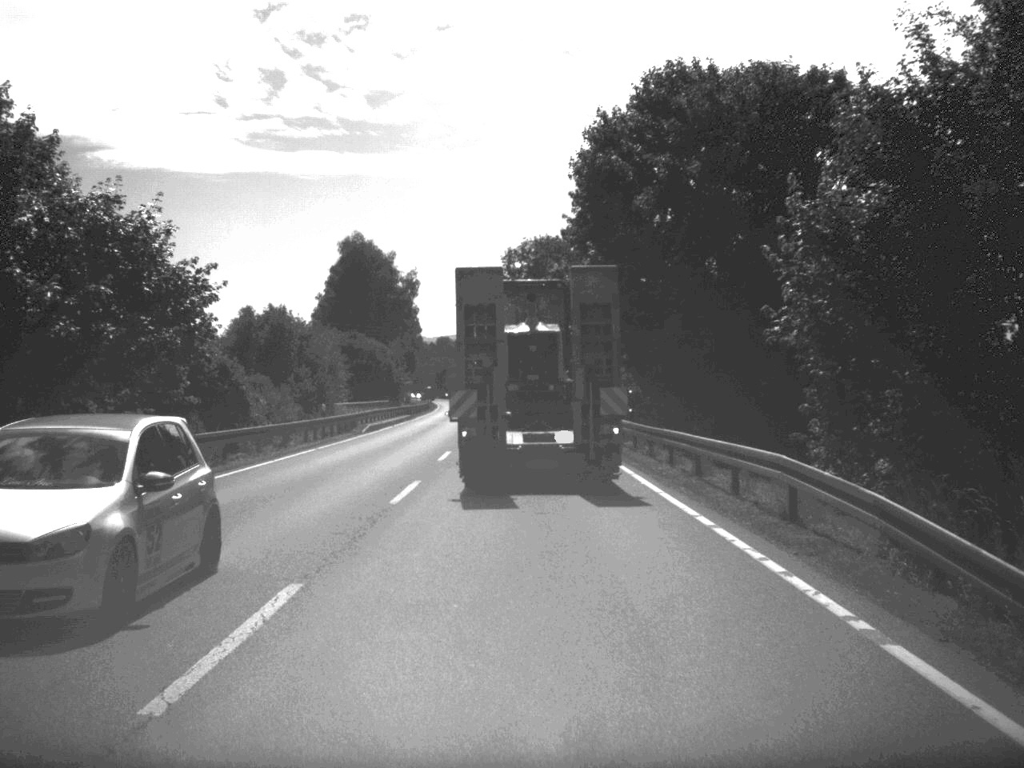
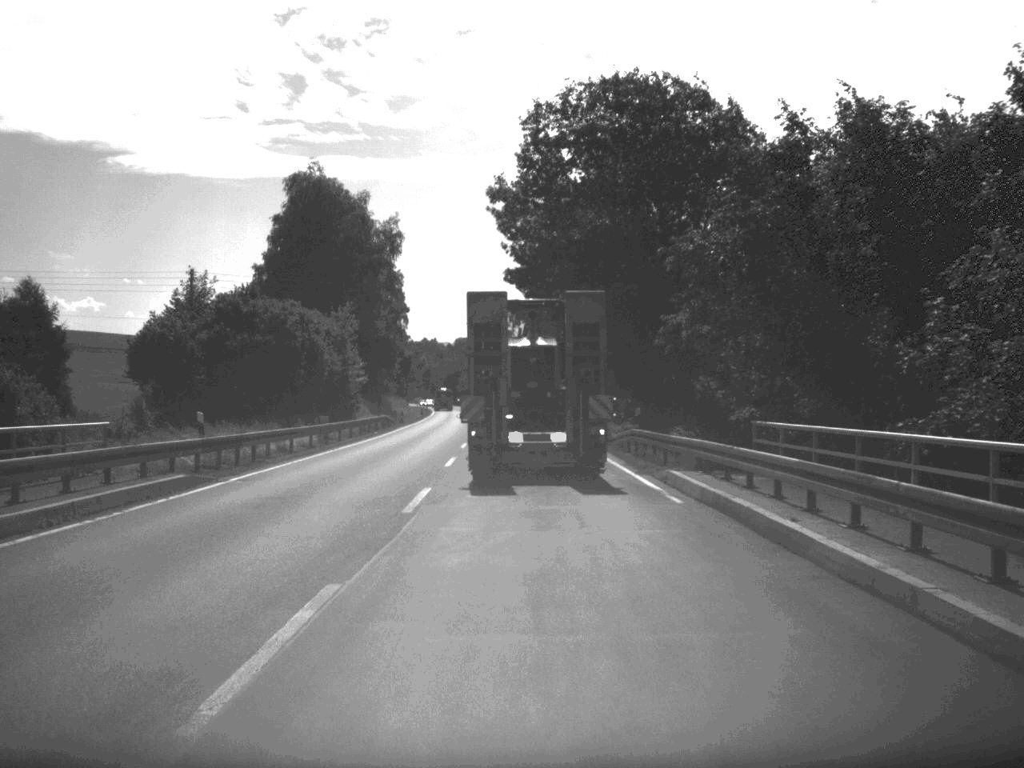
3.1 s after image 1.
(-0.9, +59.2) m; -1°
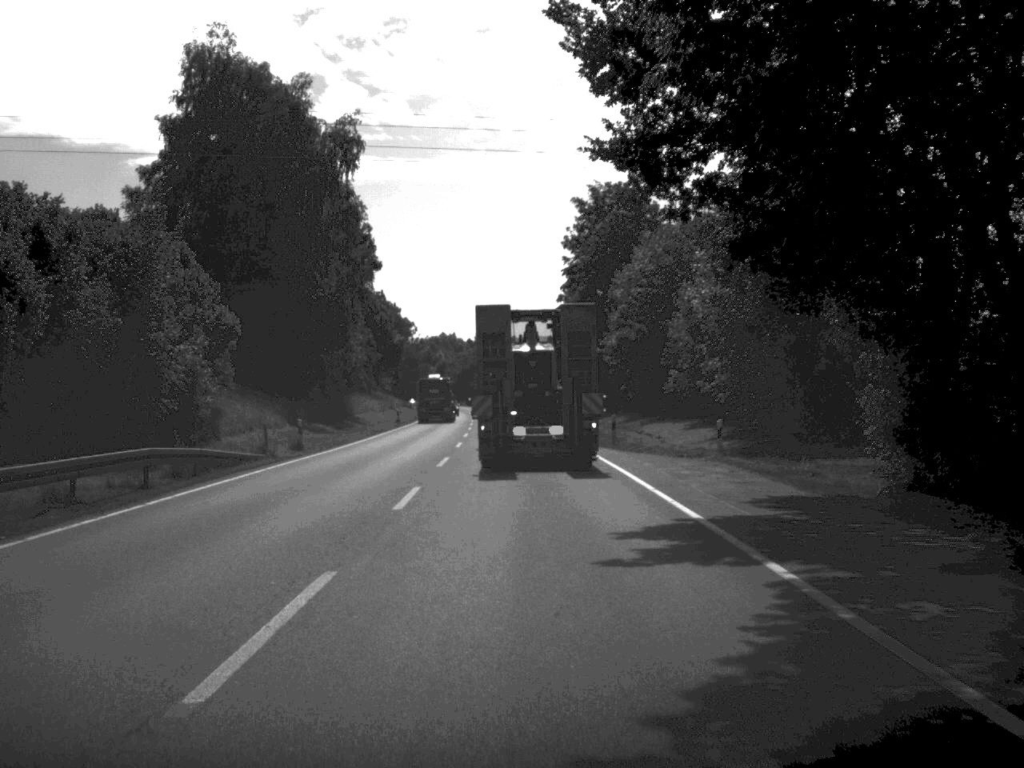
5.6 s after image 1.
(-0.5, +46.7) m; -1°
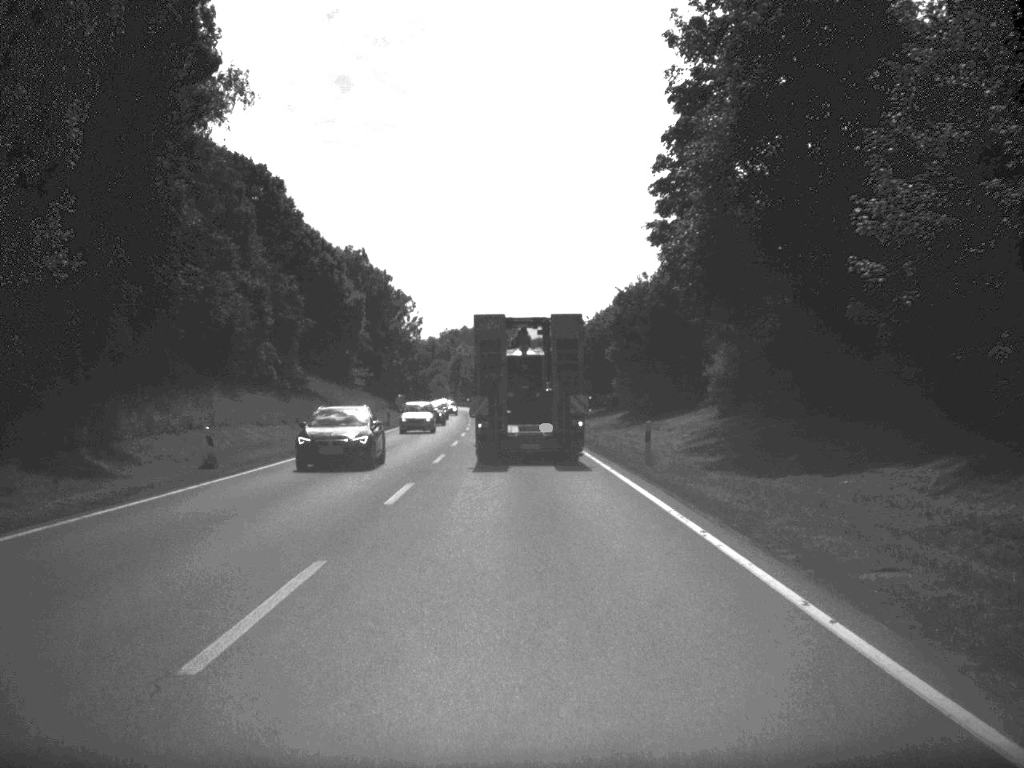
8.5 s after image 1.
(-0.9, +57.8) m; -2°
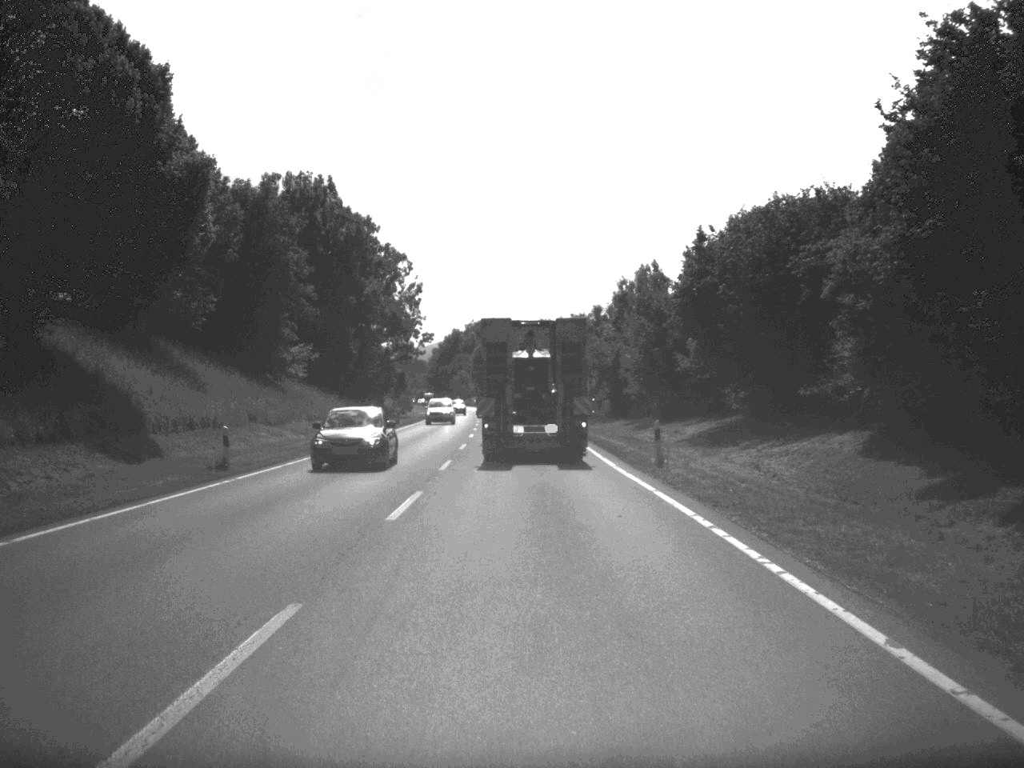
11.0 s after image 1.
(-0.9, +49.6) m; -2°
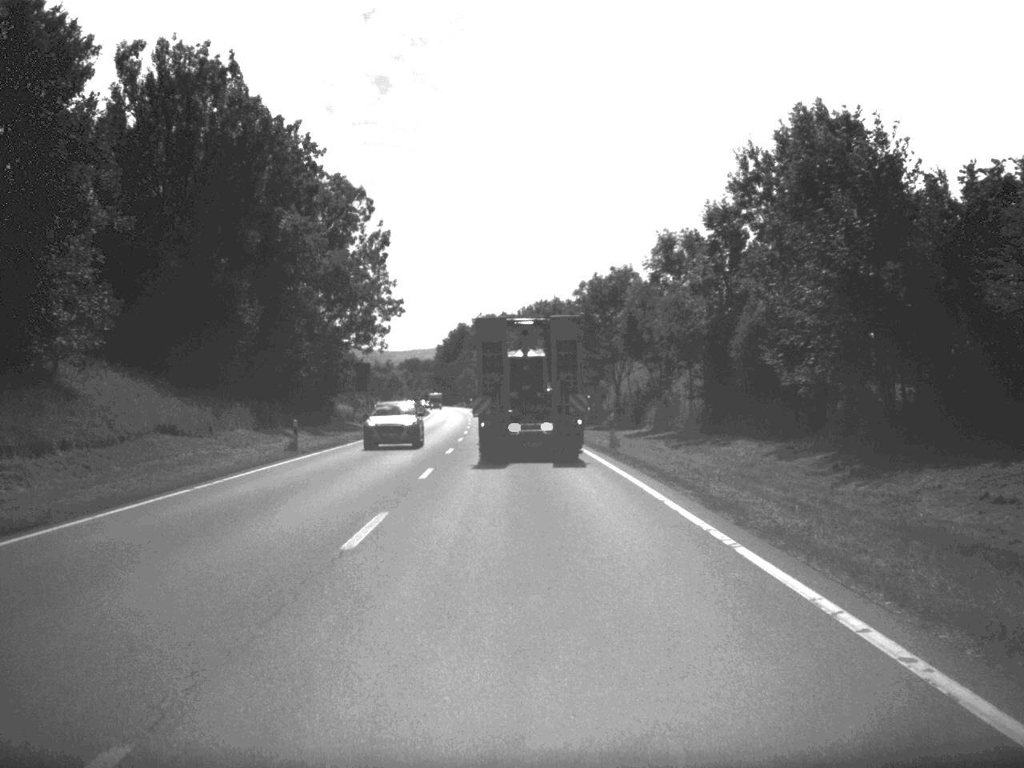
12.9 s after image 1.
(-0.2, +38.5) m; -1°
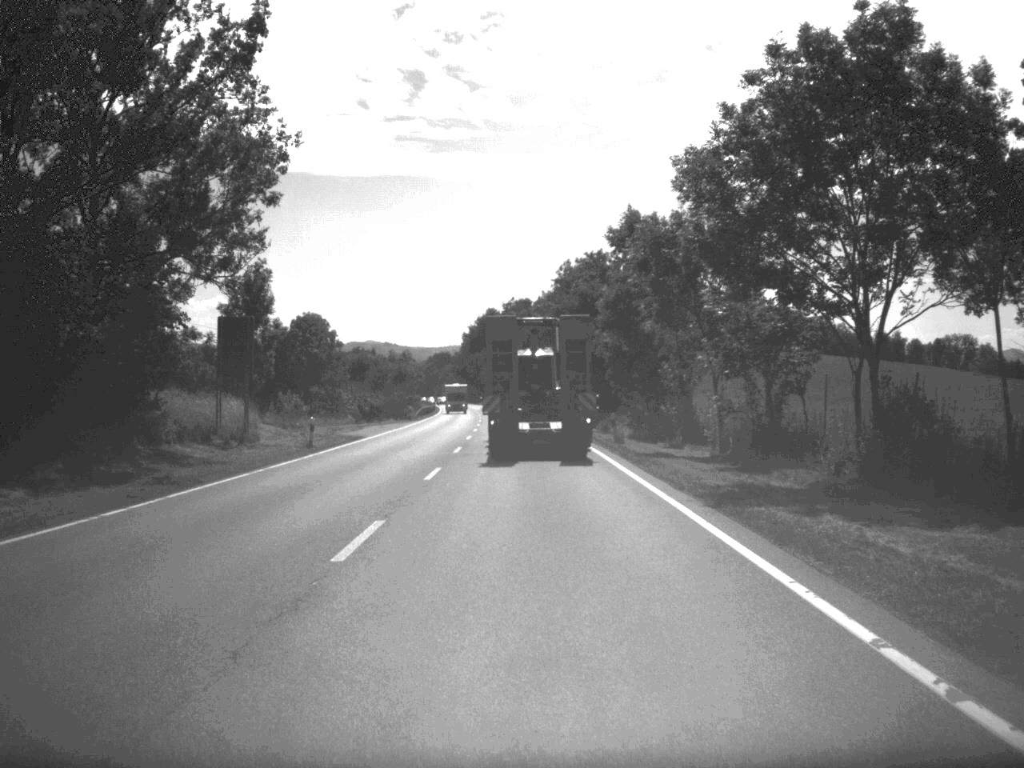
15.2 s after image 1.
(-0.7, +47.9) m; -2°
